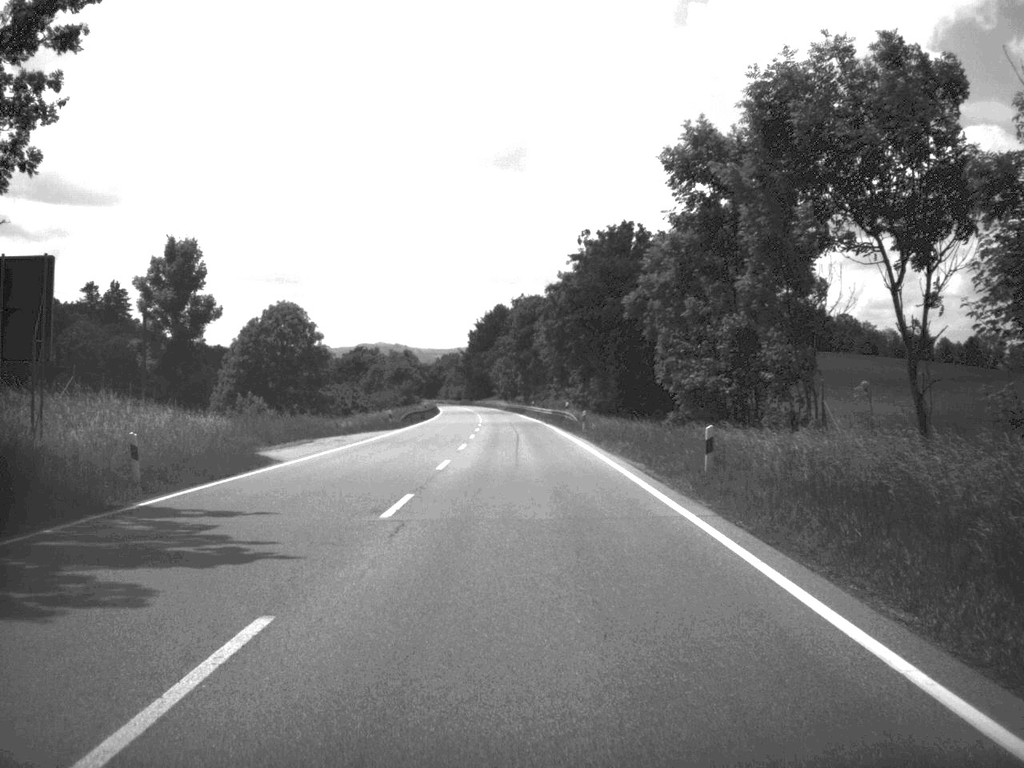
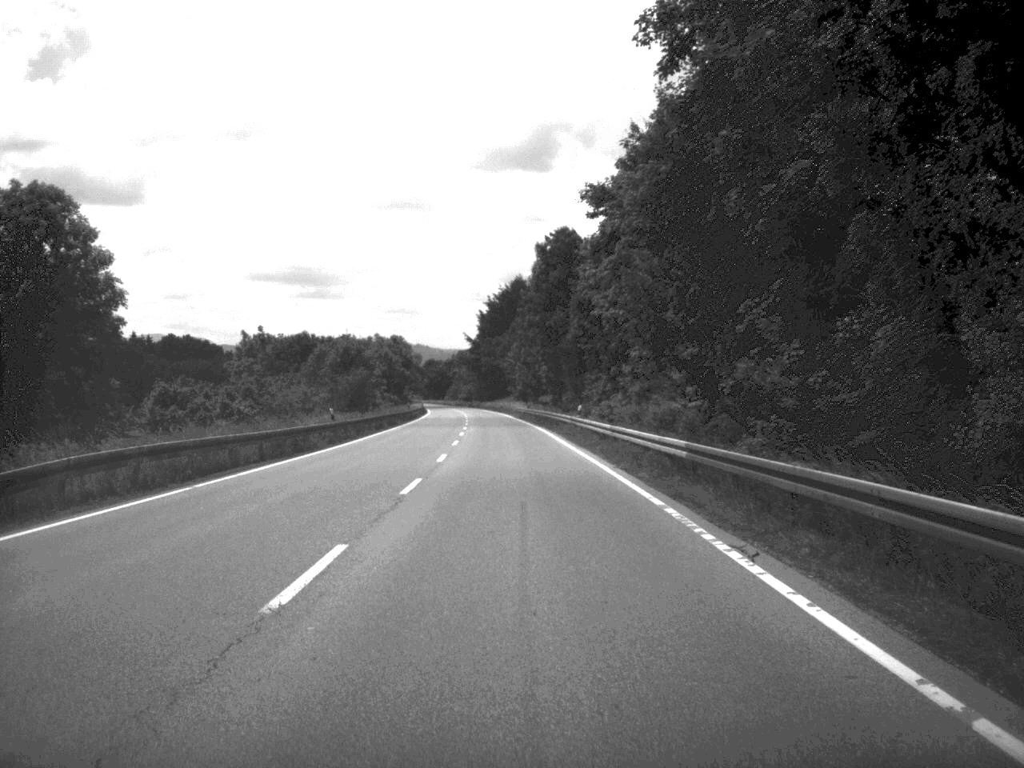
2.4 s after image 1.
(-0.7, +66.1) m; -1°
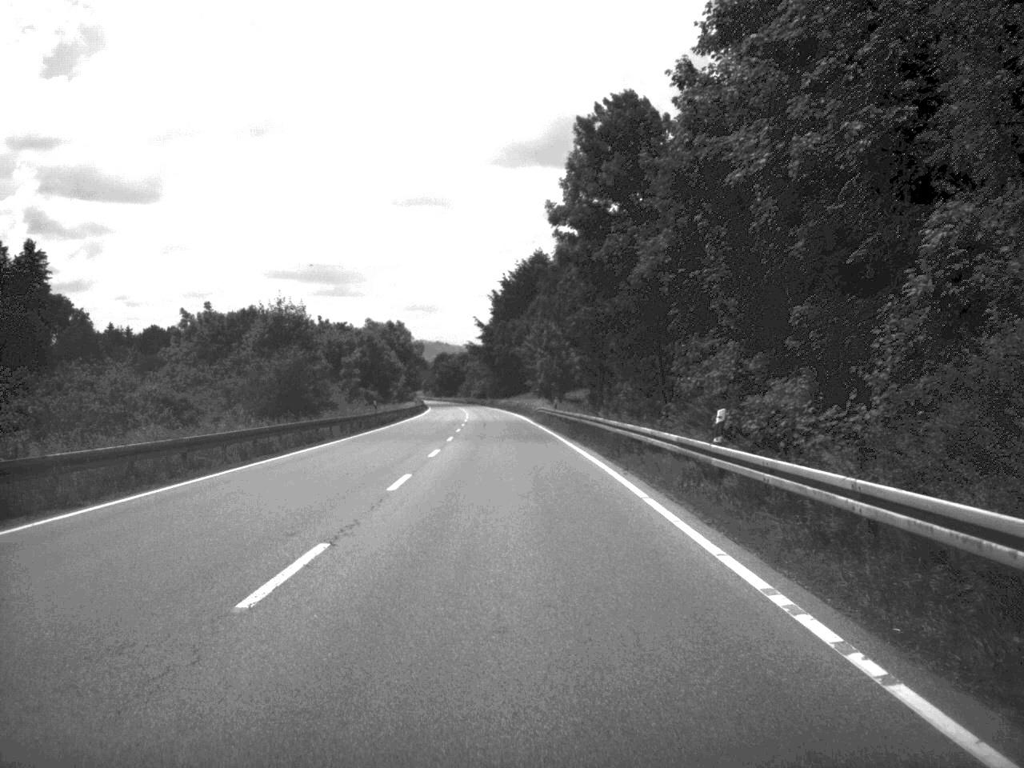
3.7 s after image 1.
(-0.3, +35.4) m; -1°
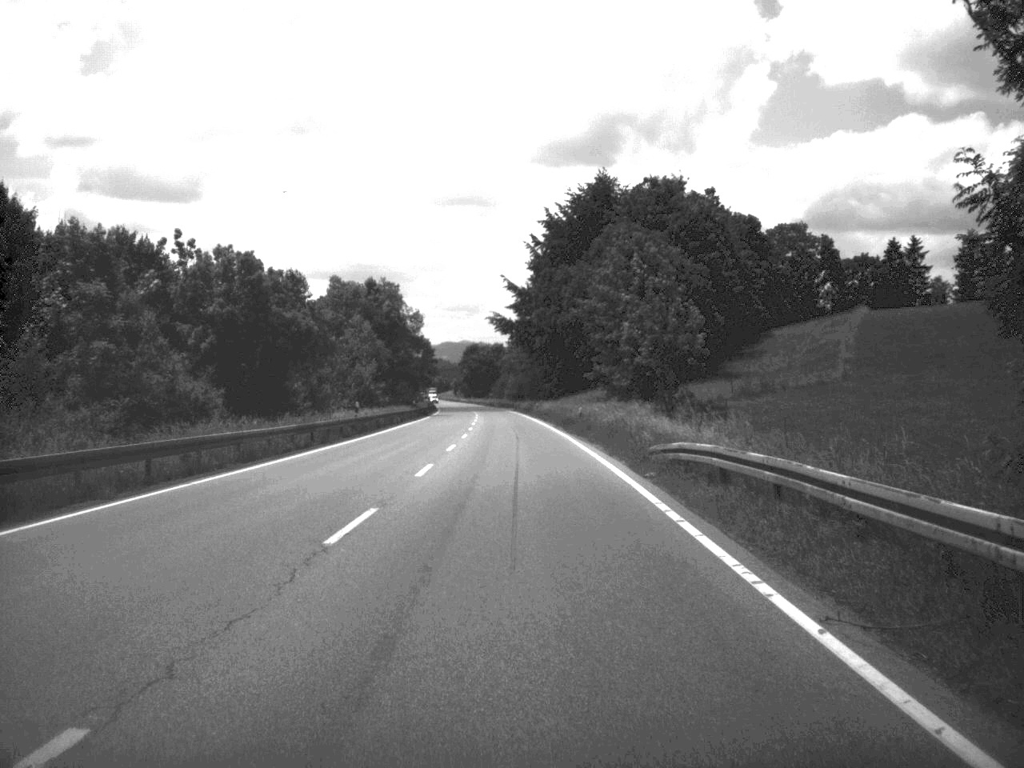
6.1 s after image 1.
(-1.3, +66.5) m; -2°
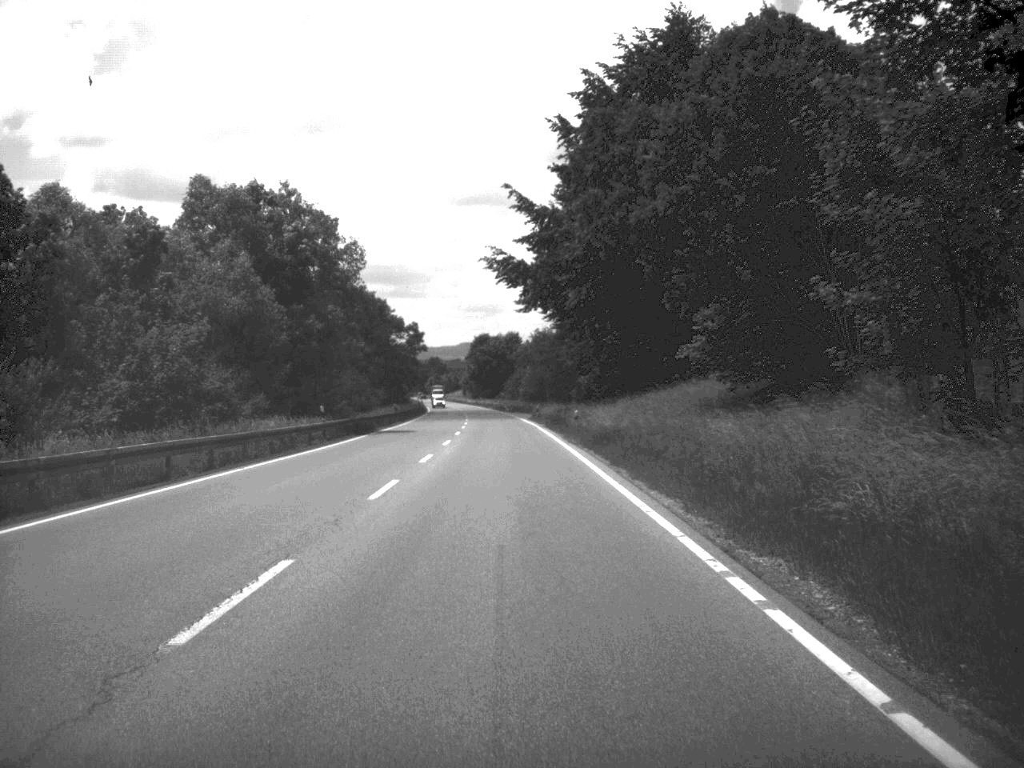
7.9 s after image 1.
(-0.4, +52.7) m; -1°
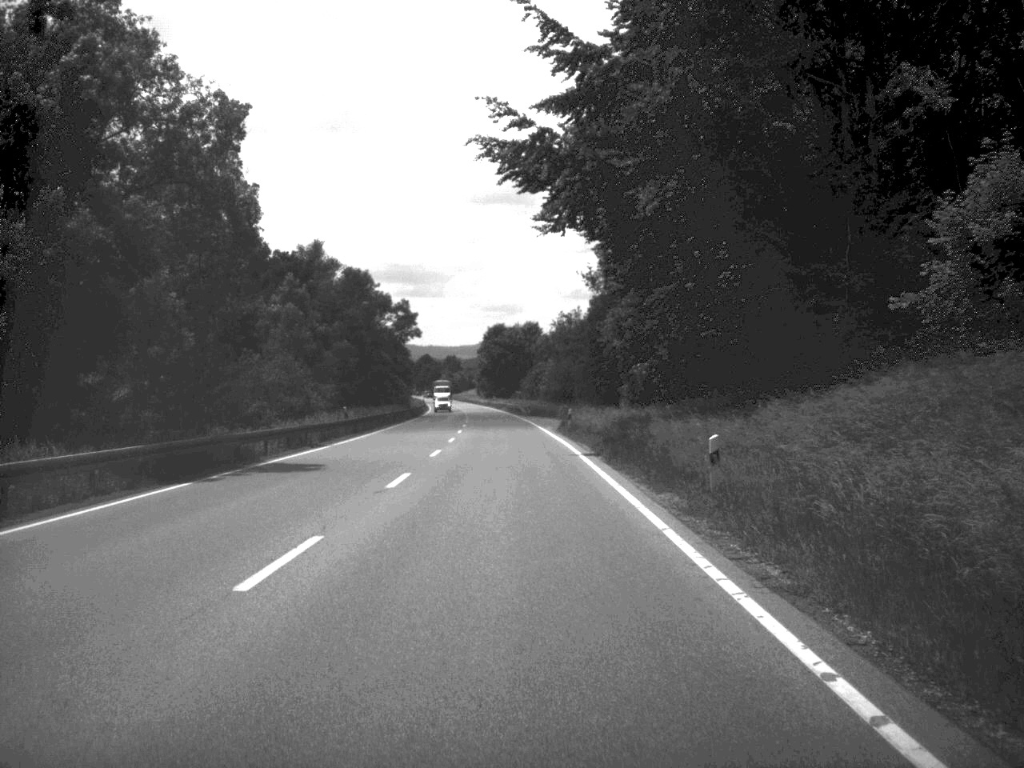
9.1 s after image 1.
(-0.3, +32.6) m; -1°
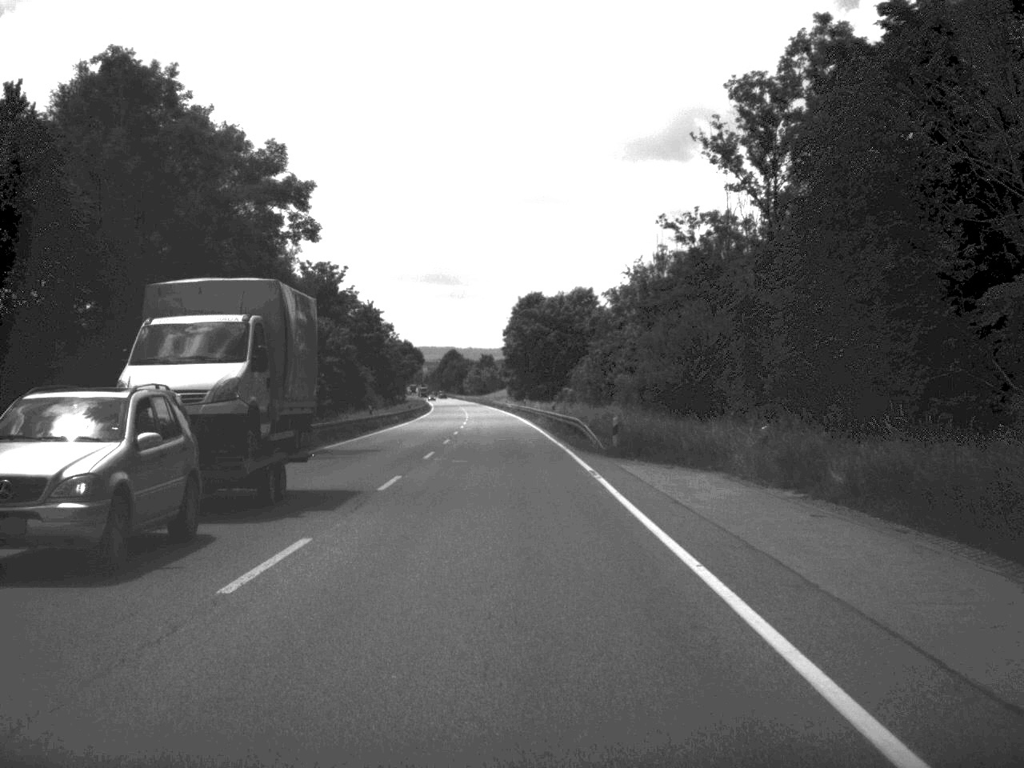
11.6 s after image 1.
(-1.1, +70.9) m; -2°
